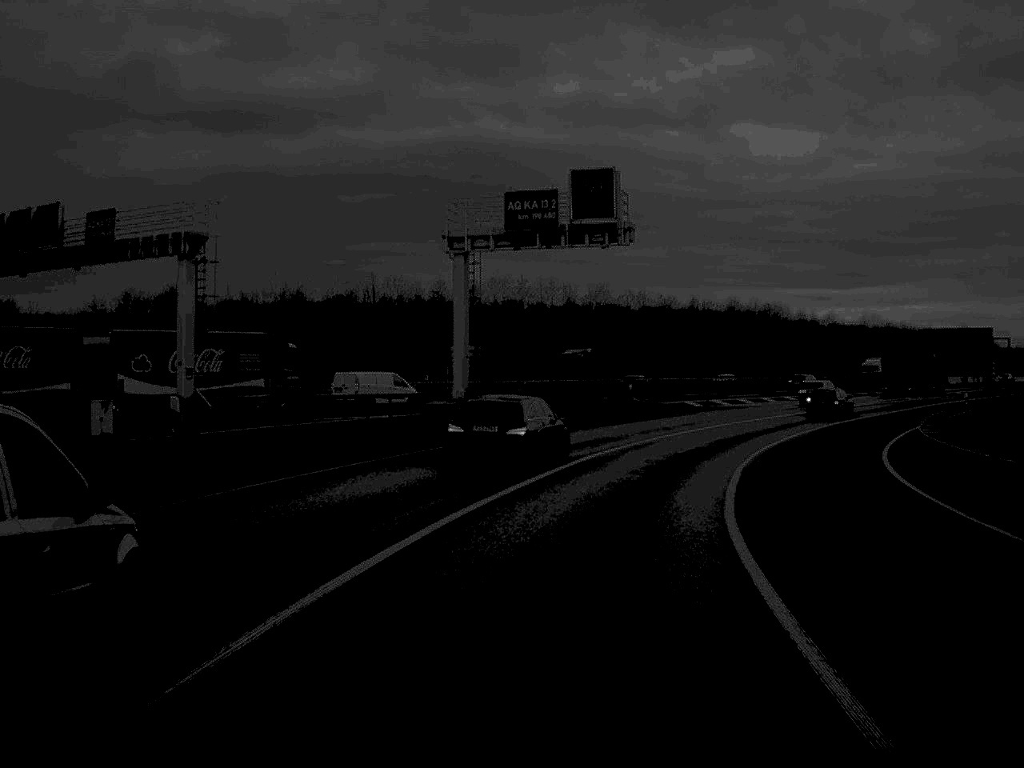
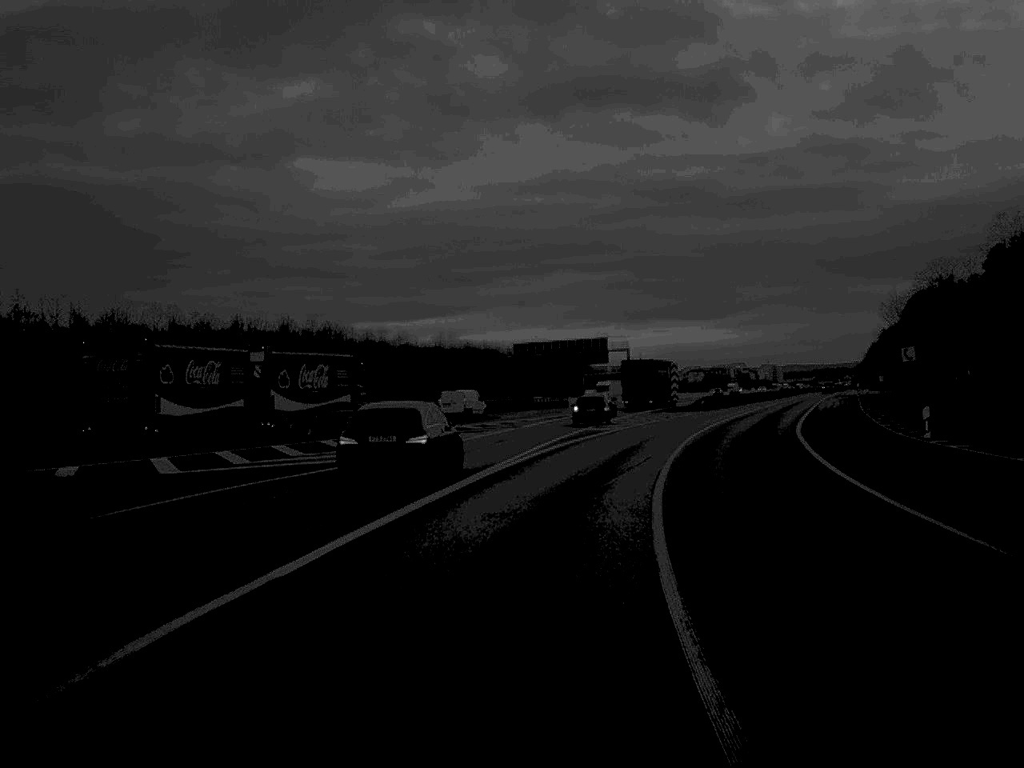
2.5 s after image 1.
(+7.8, +43.1) m; +19°
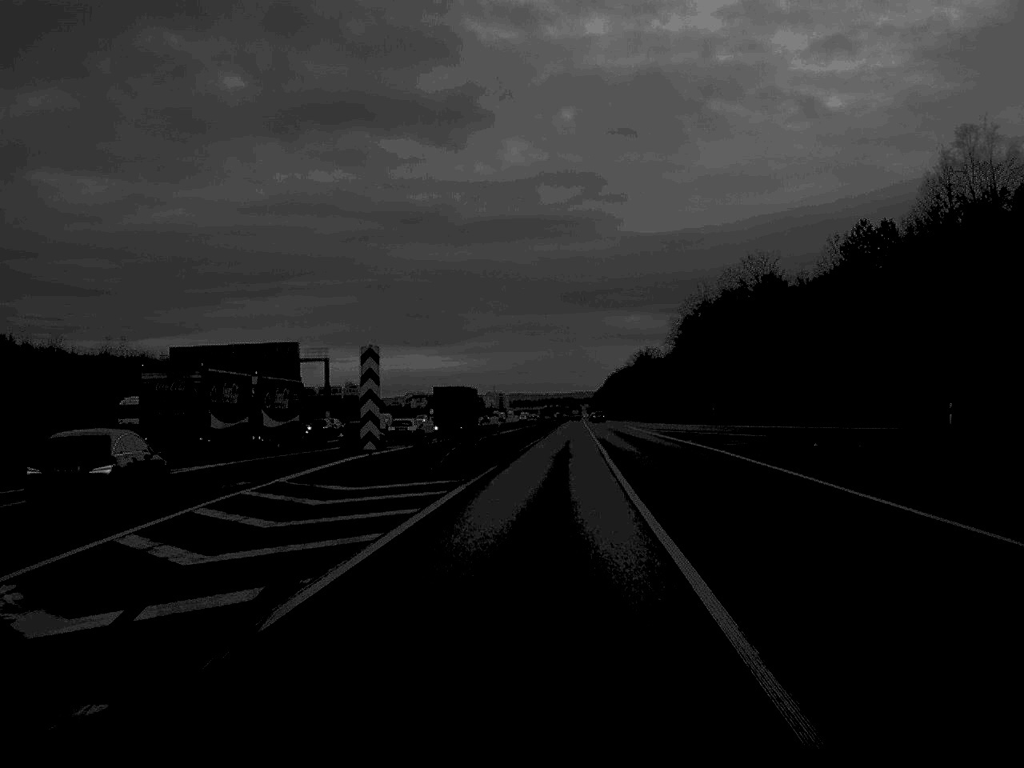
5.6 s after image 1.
(+6.7, +54.8) m; +12°
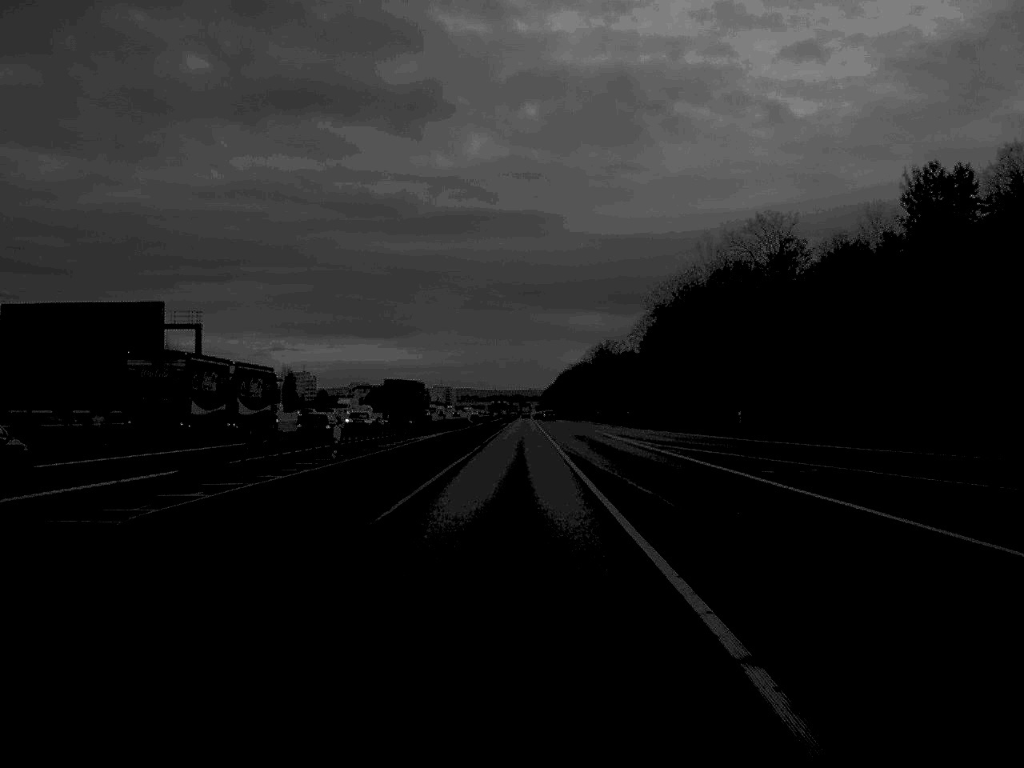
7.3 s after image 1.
(+1.0, +35.4) m; +2°
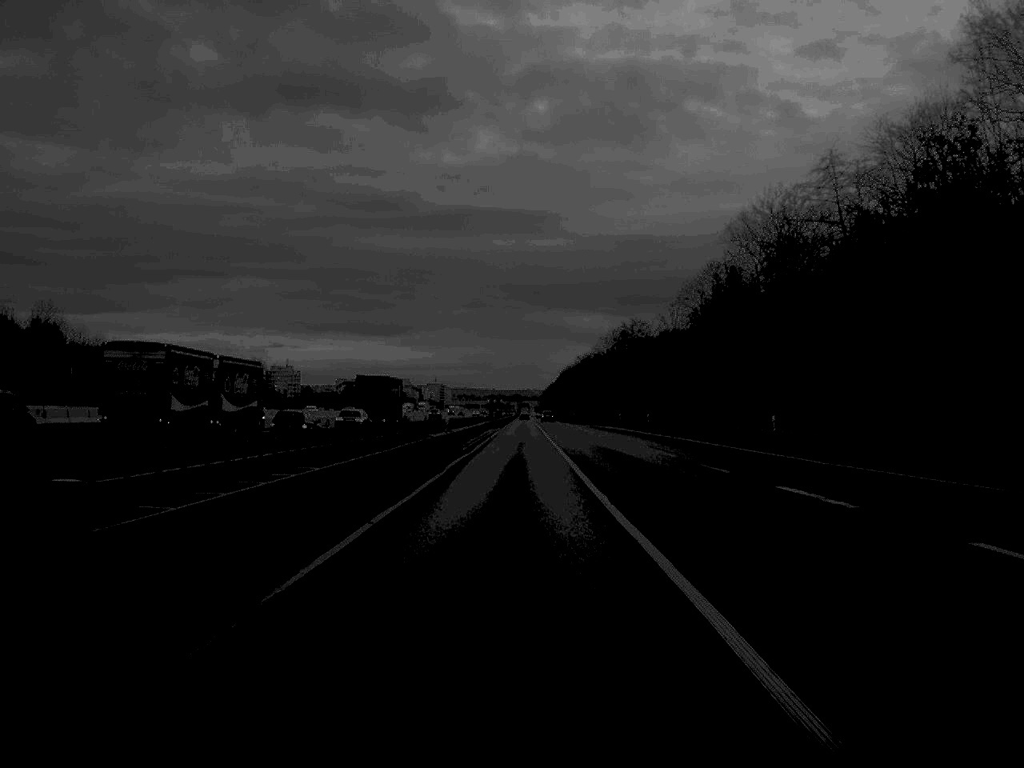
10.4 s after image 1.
(0.0, +69.7) m; 0°
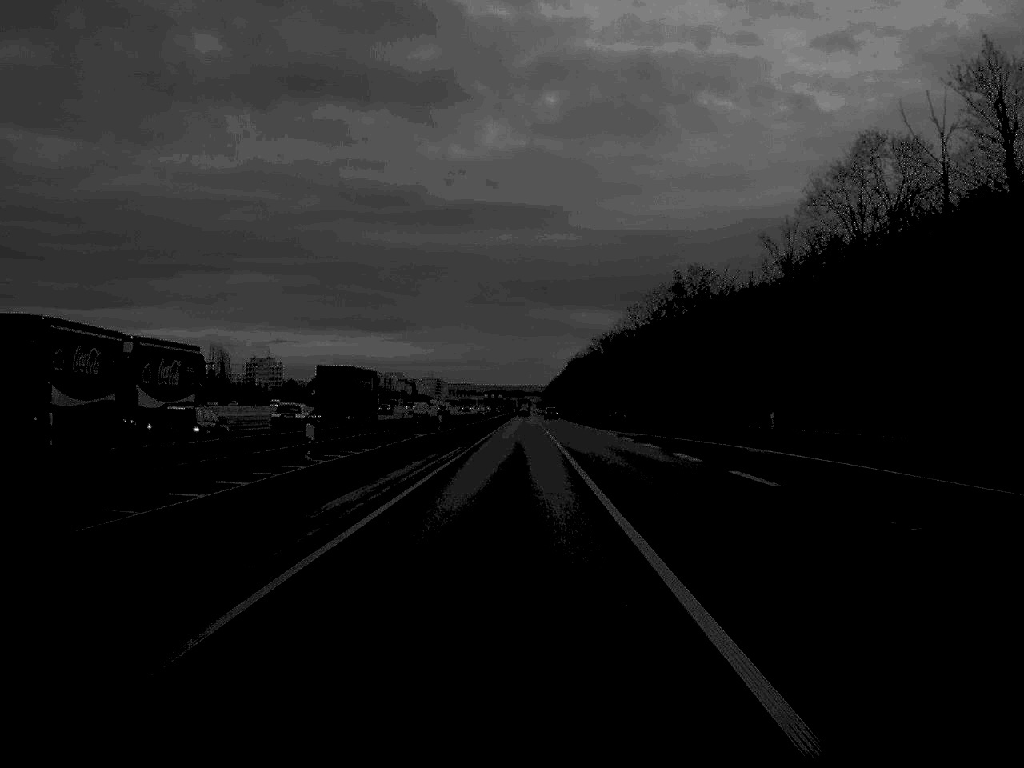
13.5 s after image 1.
(+0.1, +78.0) m; 0°
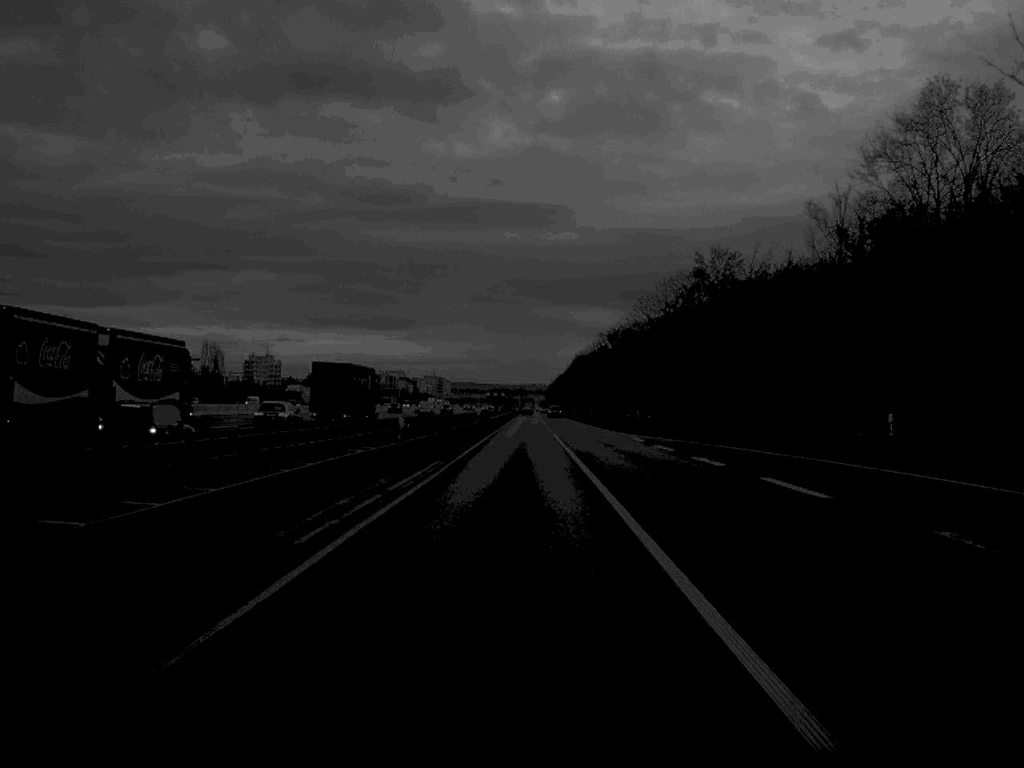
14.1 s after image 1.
(0.0, +15.5) m; 0°
